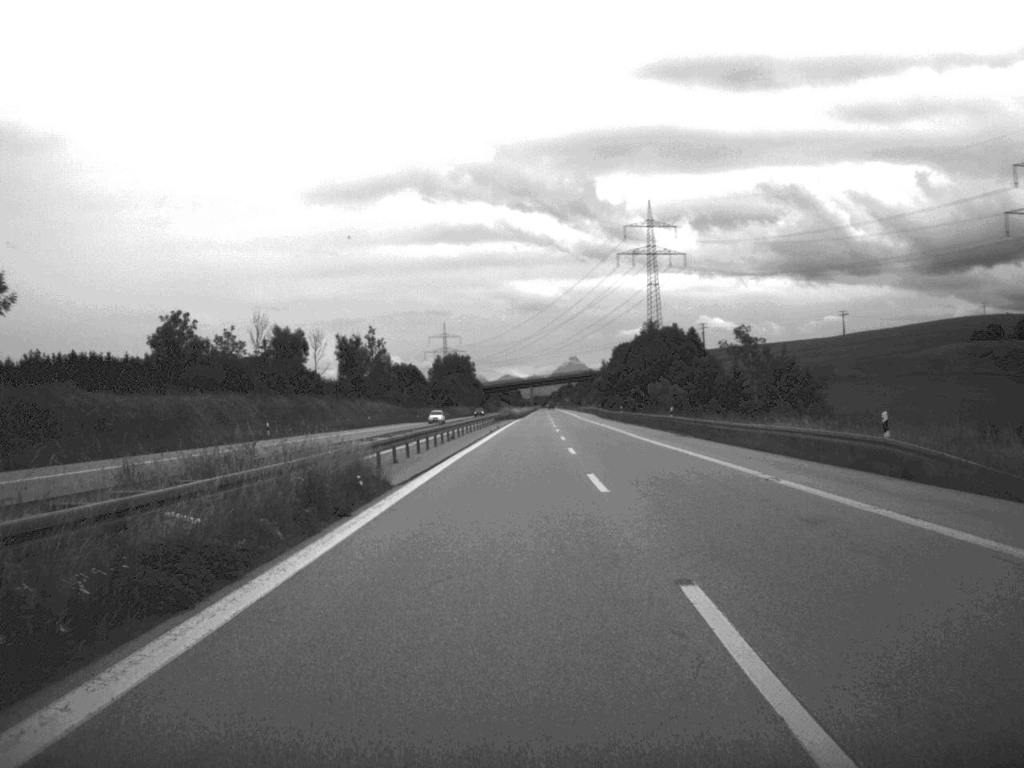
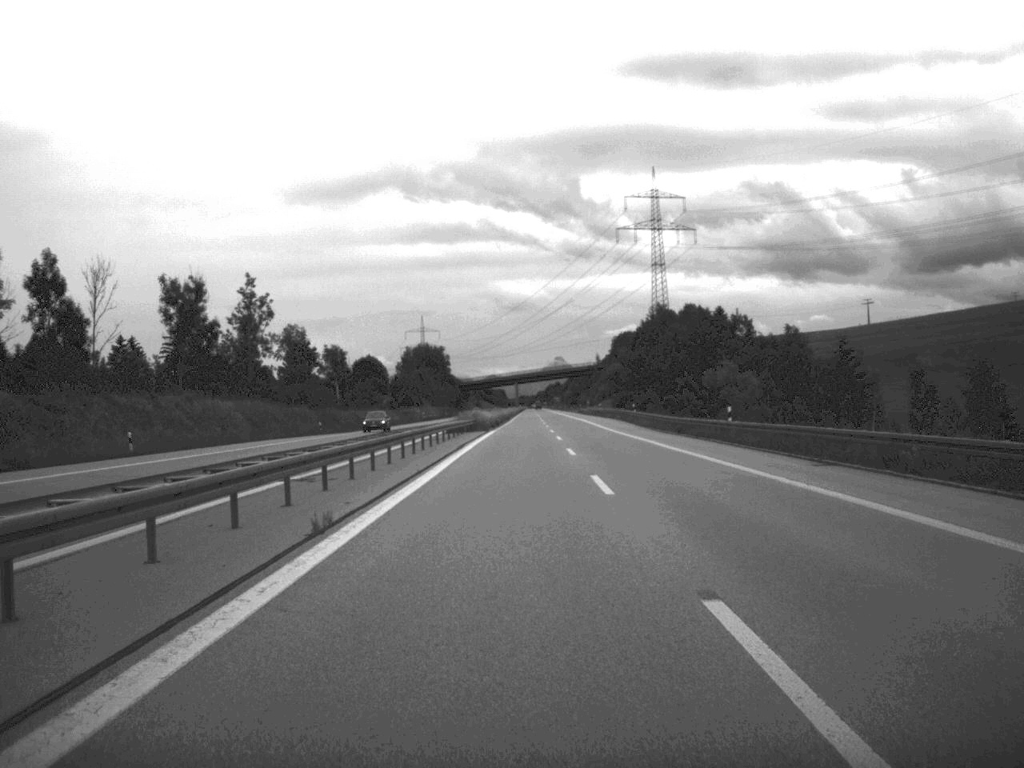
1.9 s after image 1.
(+0.4, +71.7) m; +1°
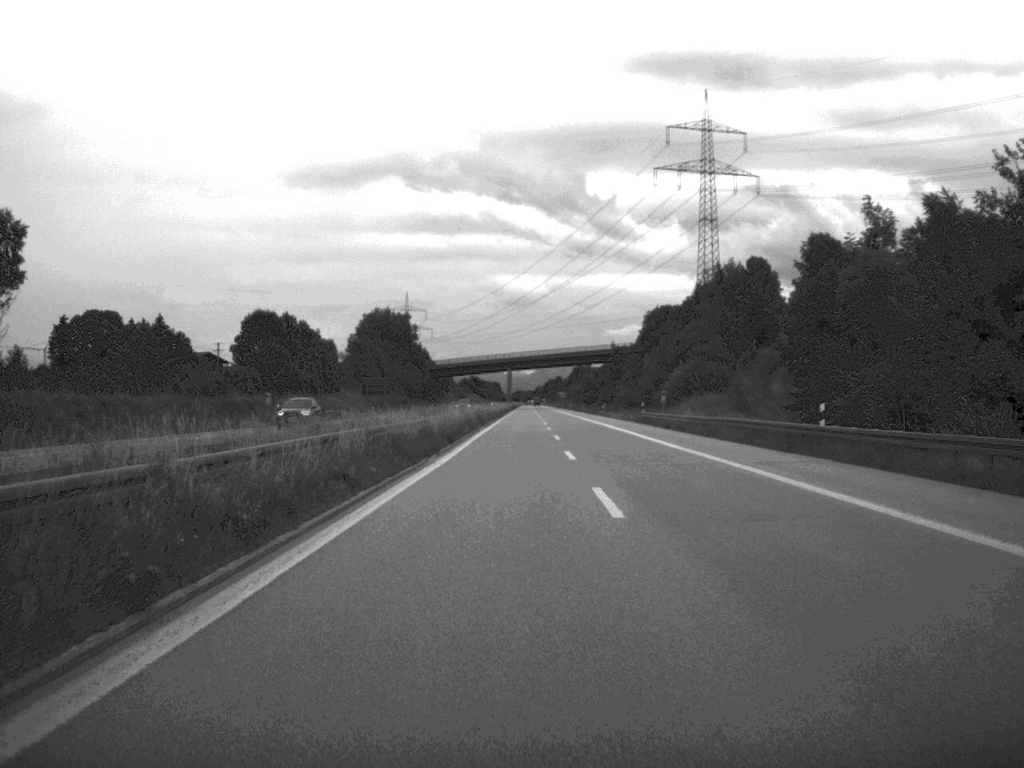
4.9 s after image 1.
(+0.3, +111.8) m; 0°
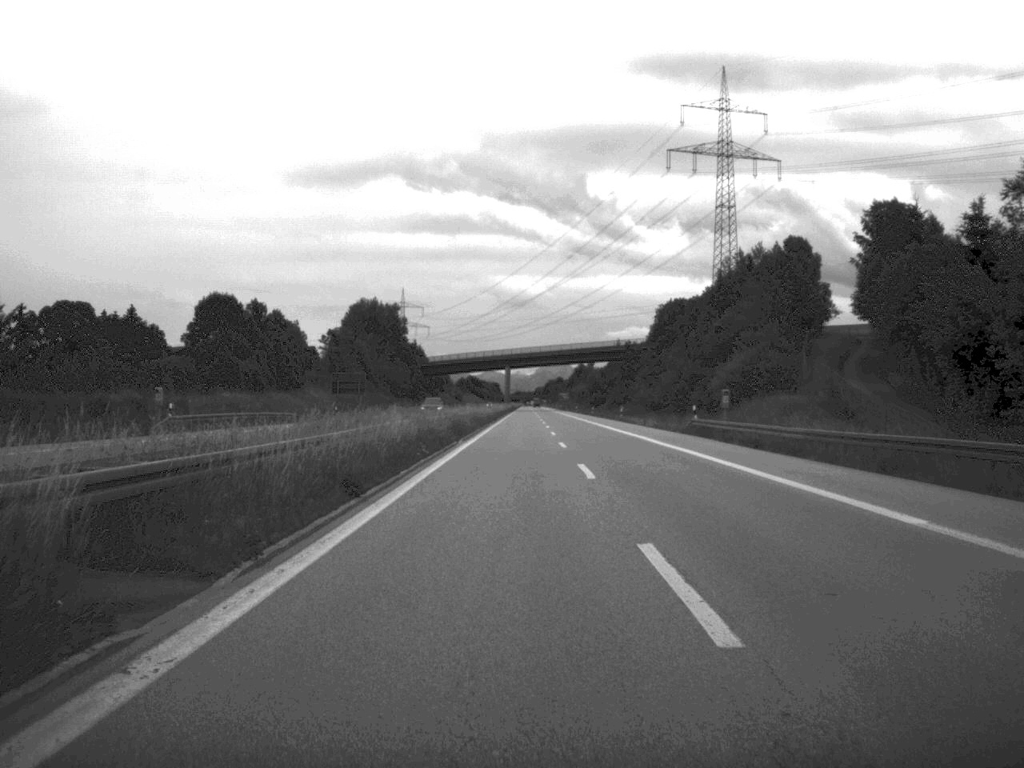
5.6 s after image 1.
(0.0, +25.9) m; 0°
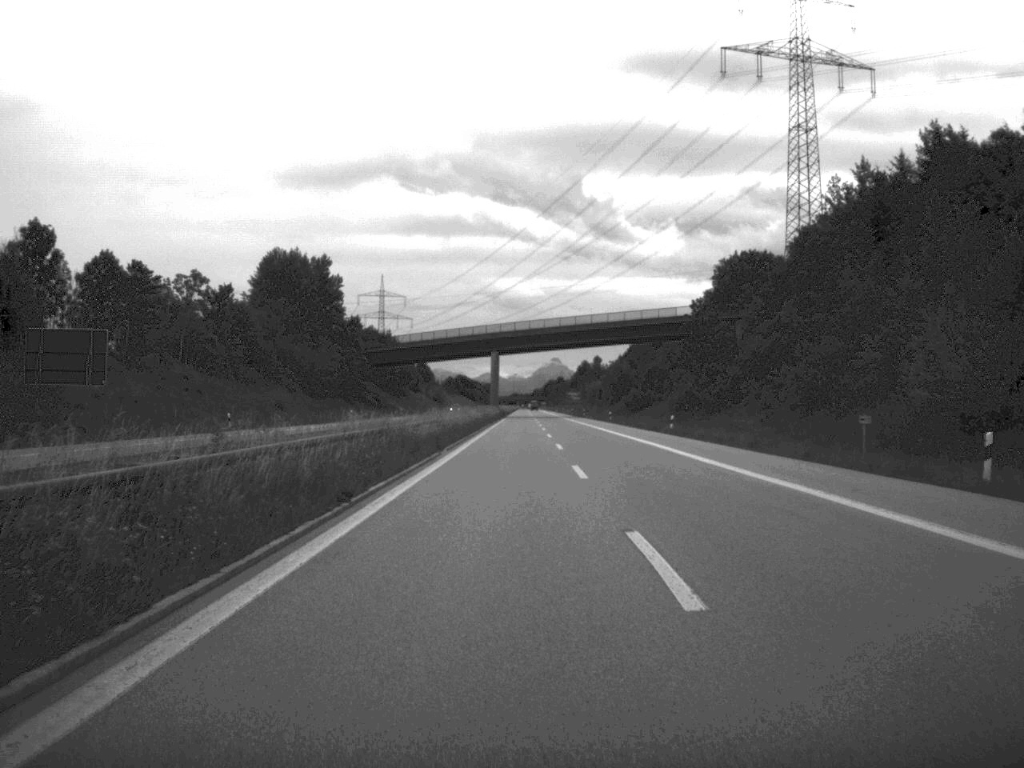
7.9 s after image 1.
(+0.1, +87.1) m; 0°
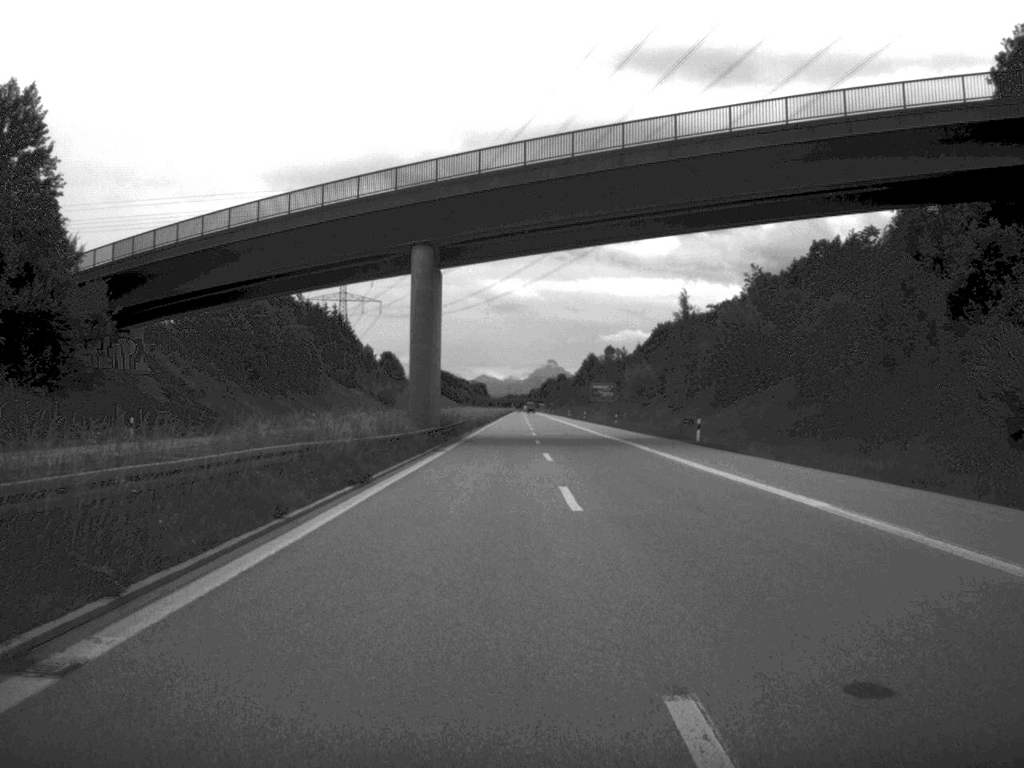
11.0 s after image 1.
(+0.3, +114.6) m; 0°
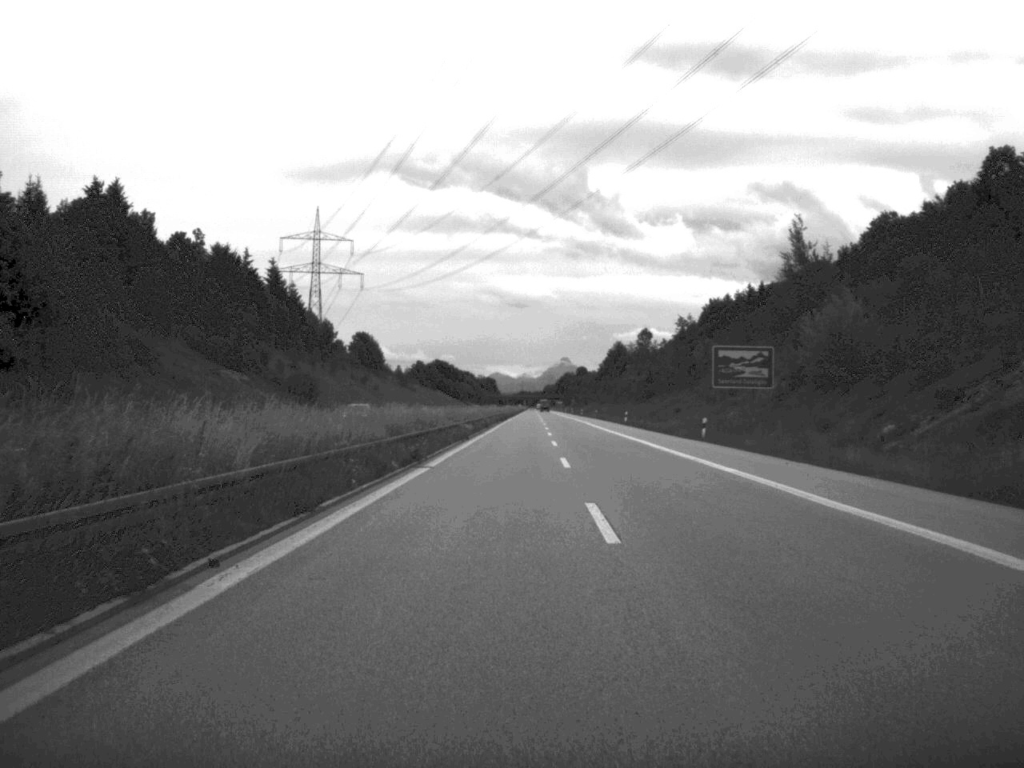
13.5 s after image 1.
(-0.5, +93.3) m; -1°
